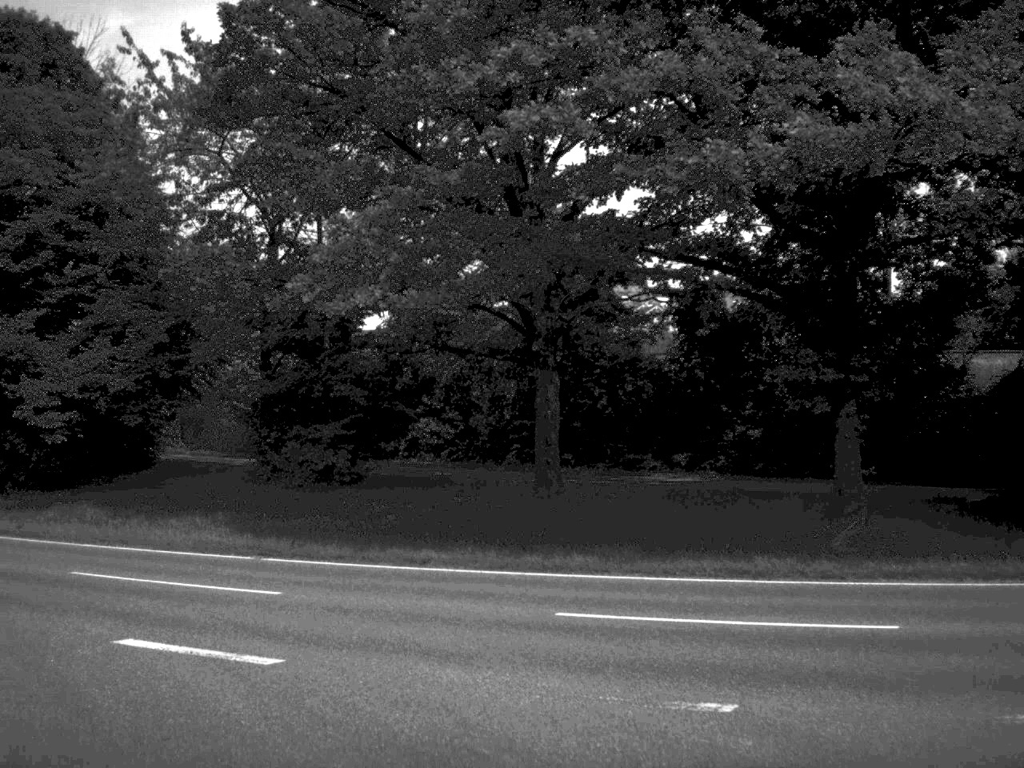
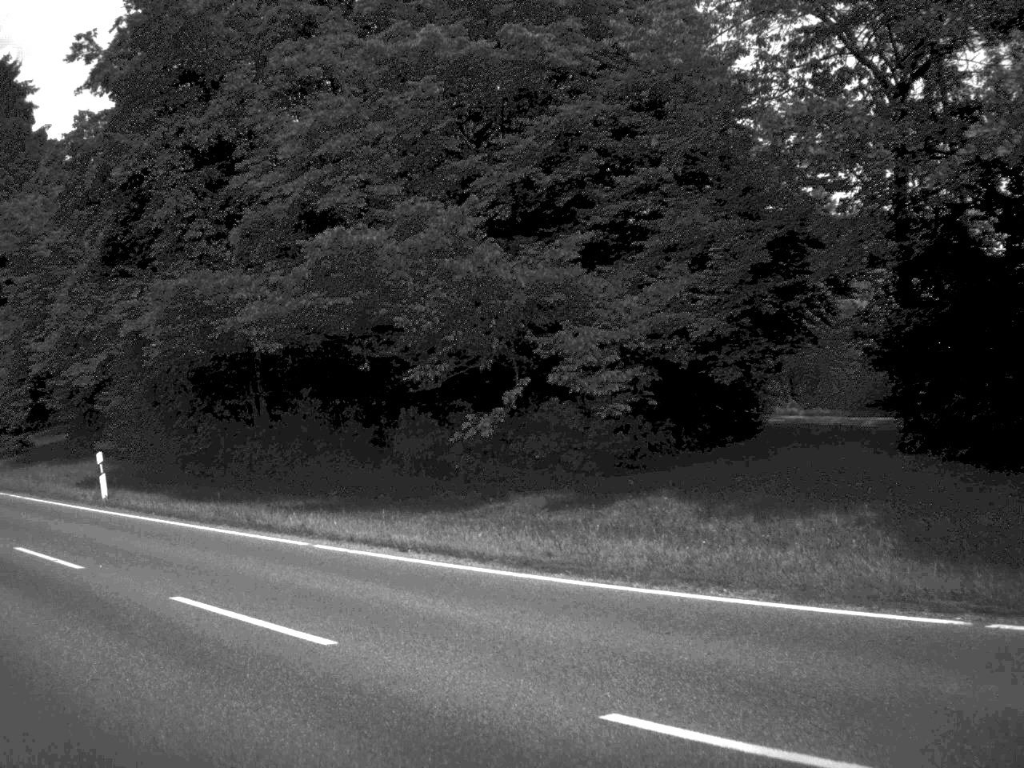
(-1.8, +7.8) m; -27°
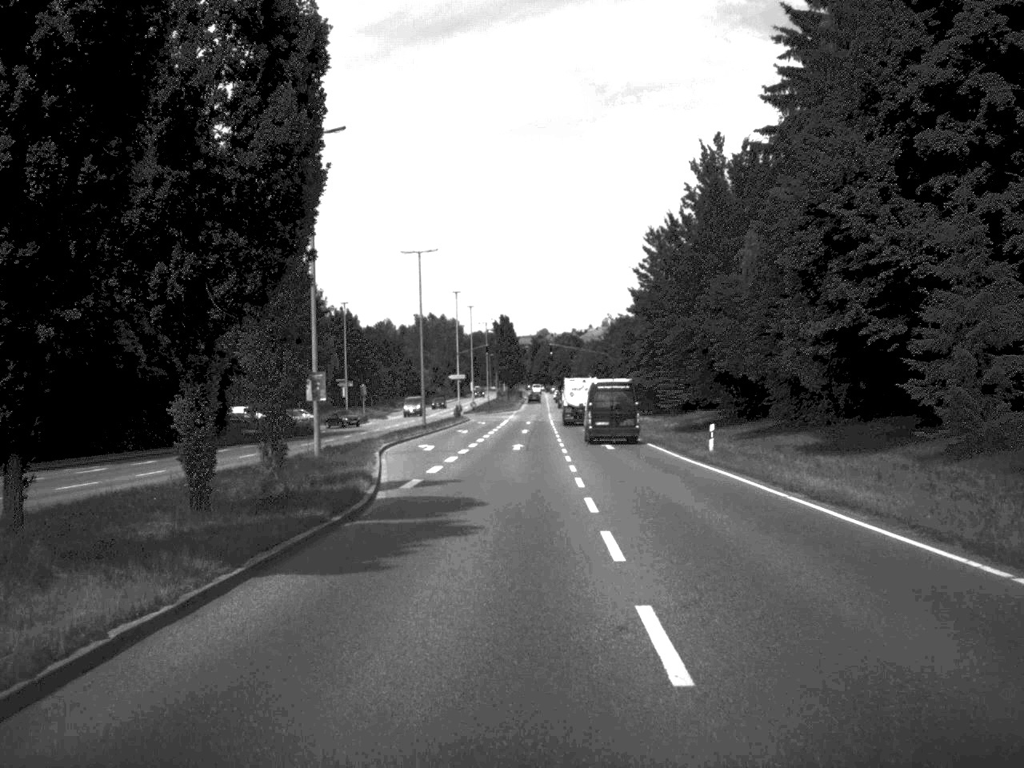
(-14.6, +26.5) m; -38°
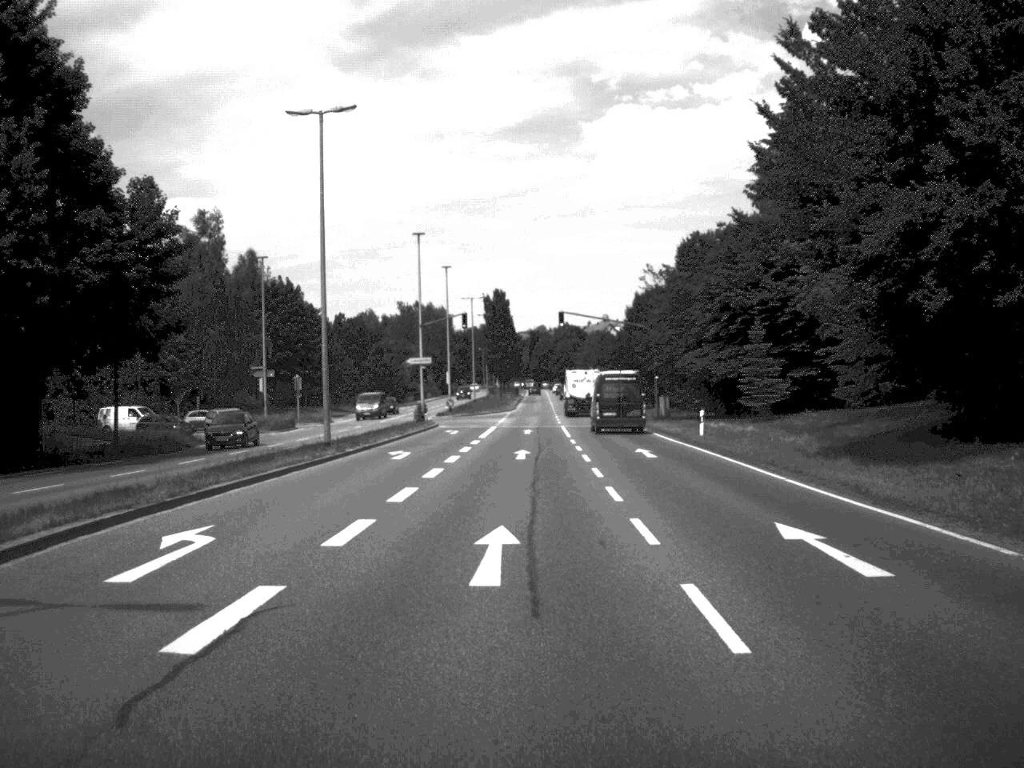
(0.0, +34.5) m; 0°
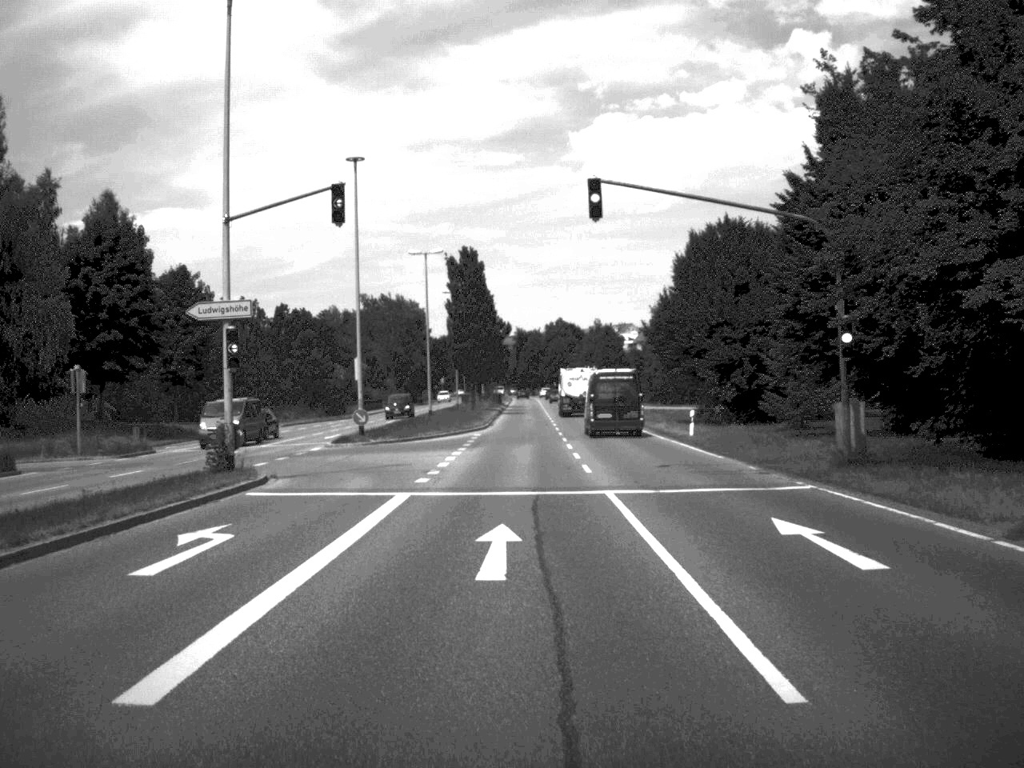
(+0.2, +42.4) m; 0°
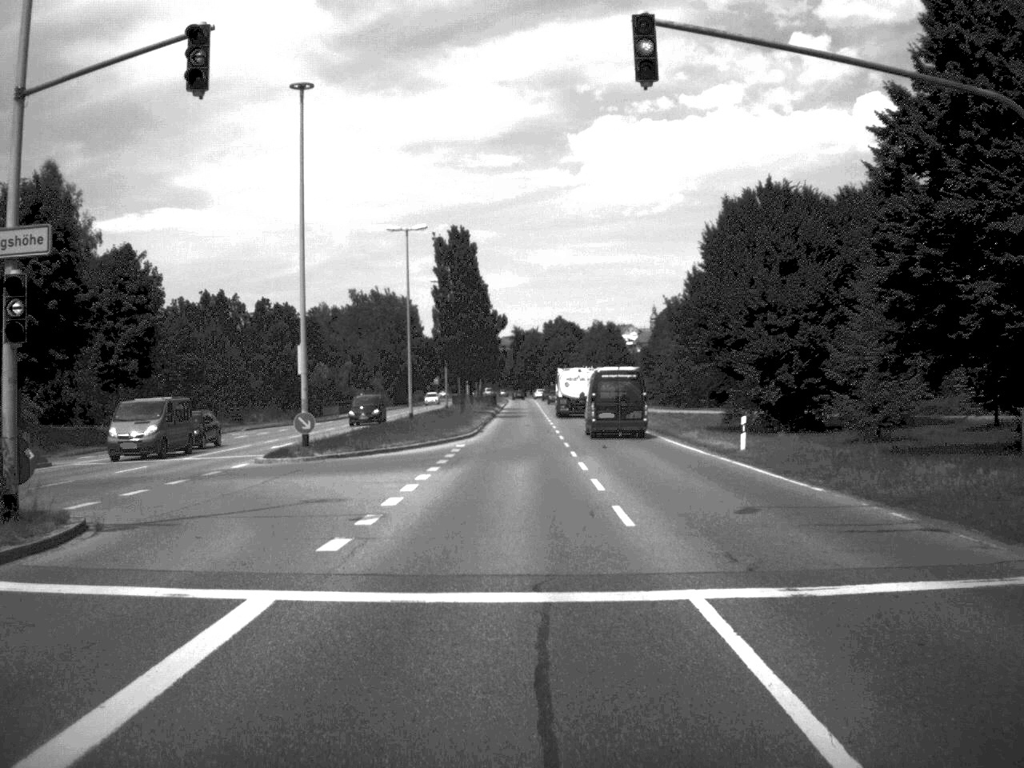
(0.0, +11.2) m; 0°
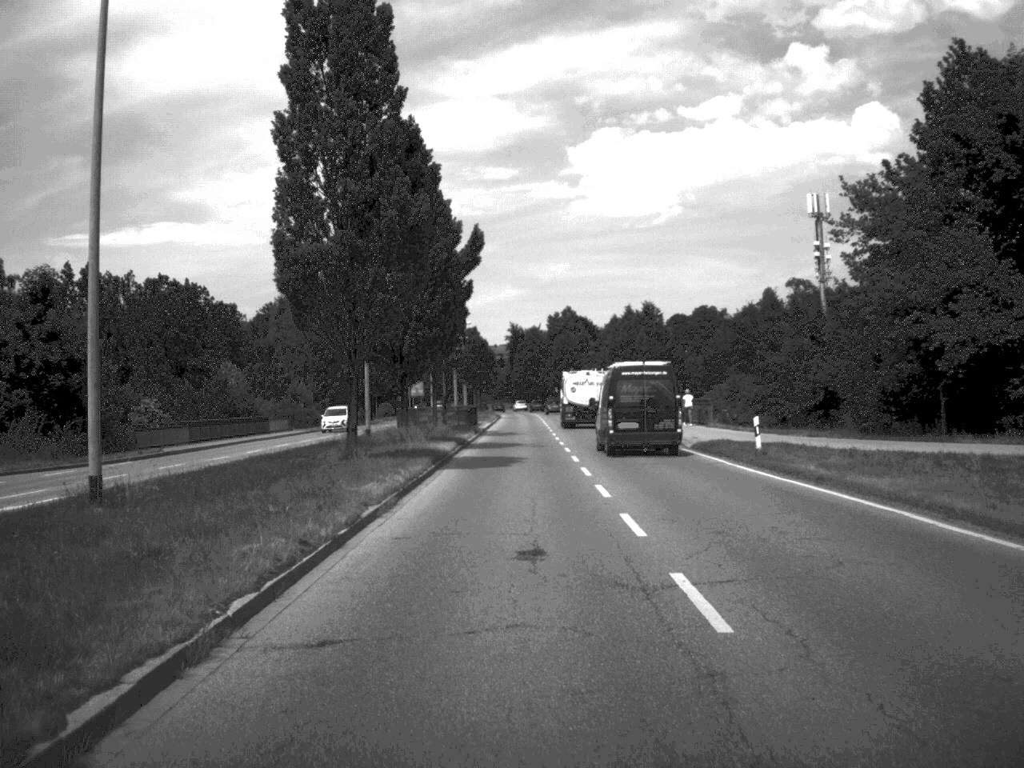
(0.0, +48.7) m; 0°
